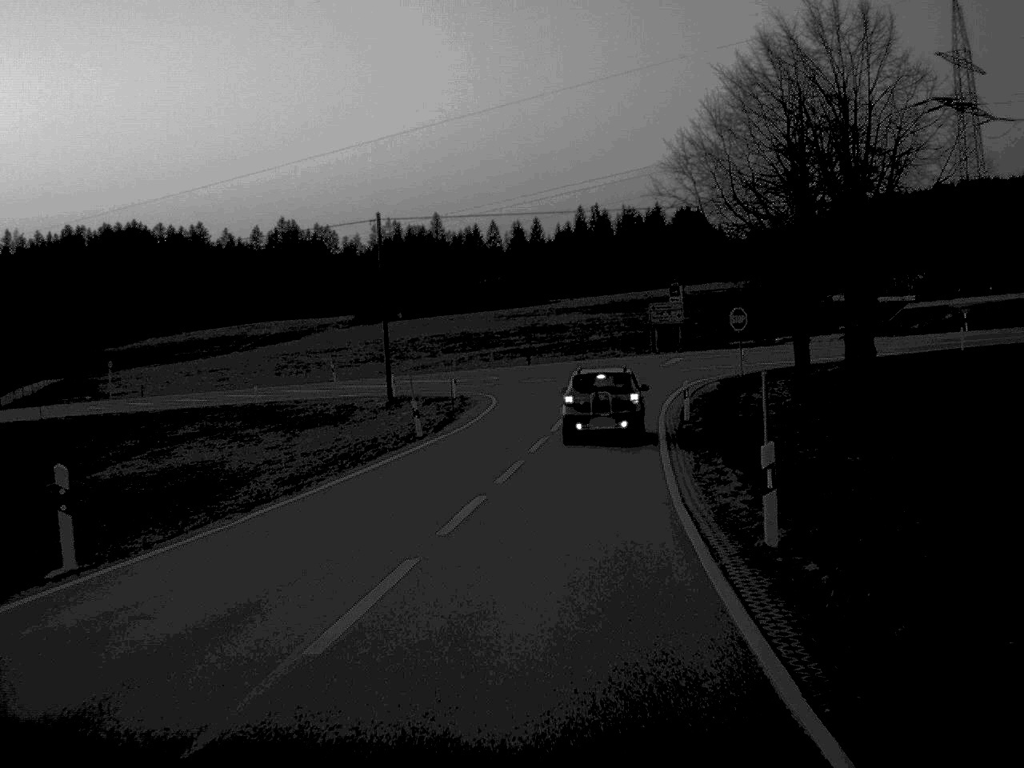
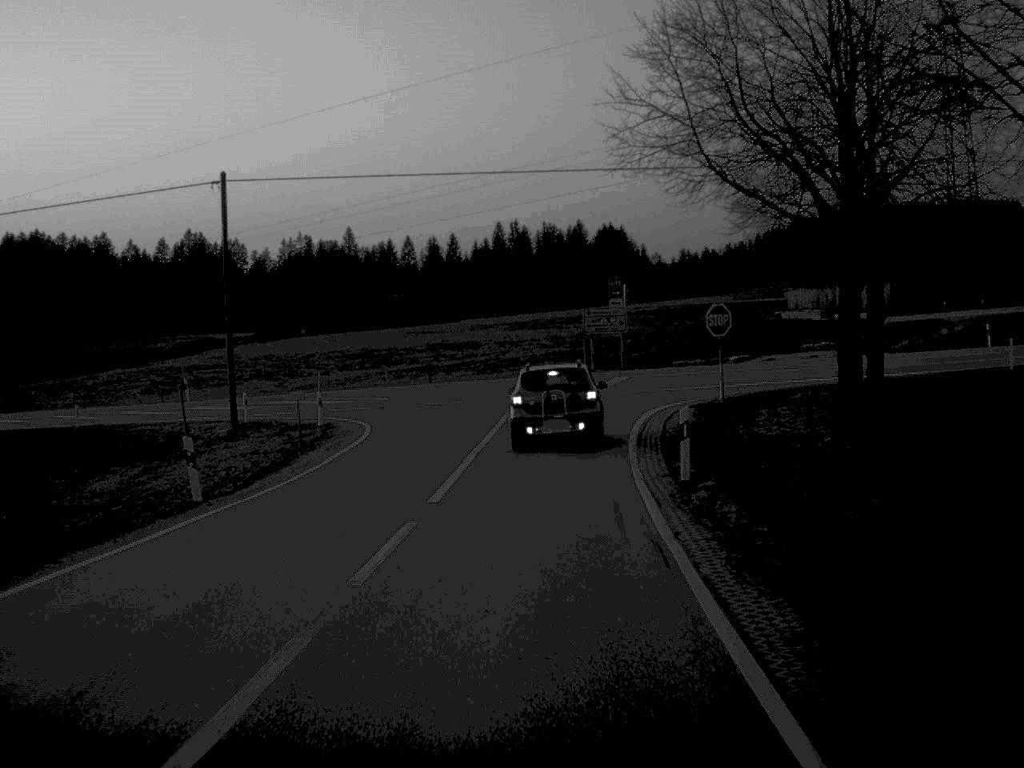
(+0.6, +15.3) m; +4°
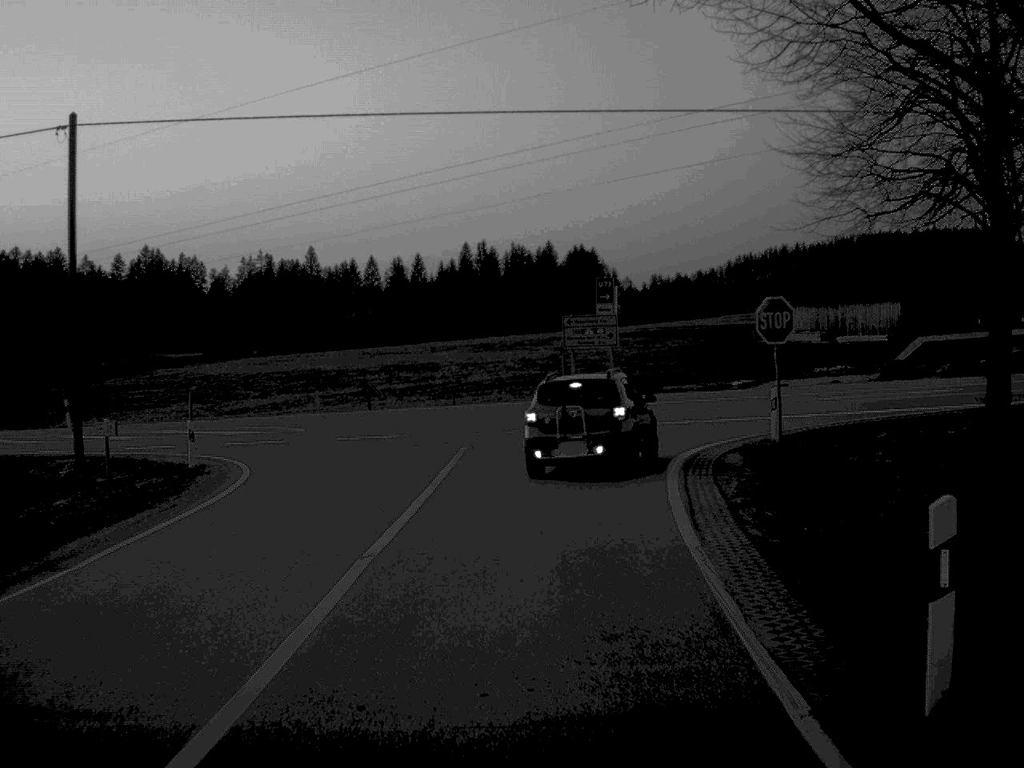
(+0.1, +12.2) m; +2°
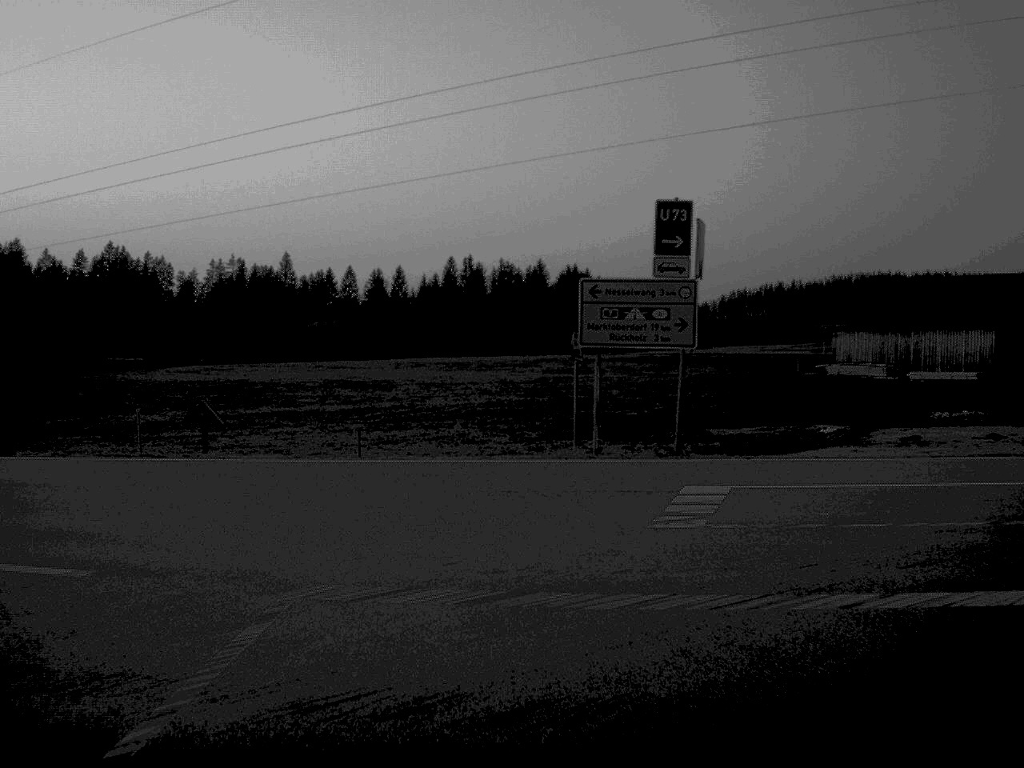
(+0.3, +23.0) m; +1°
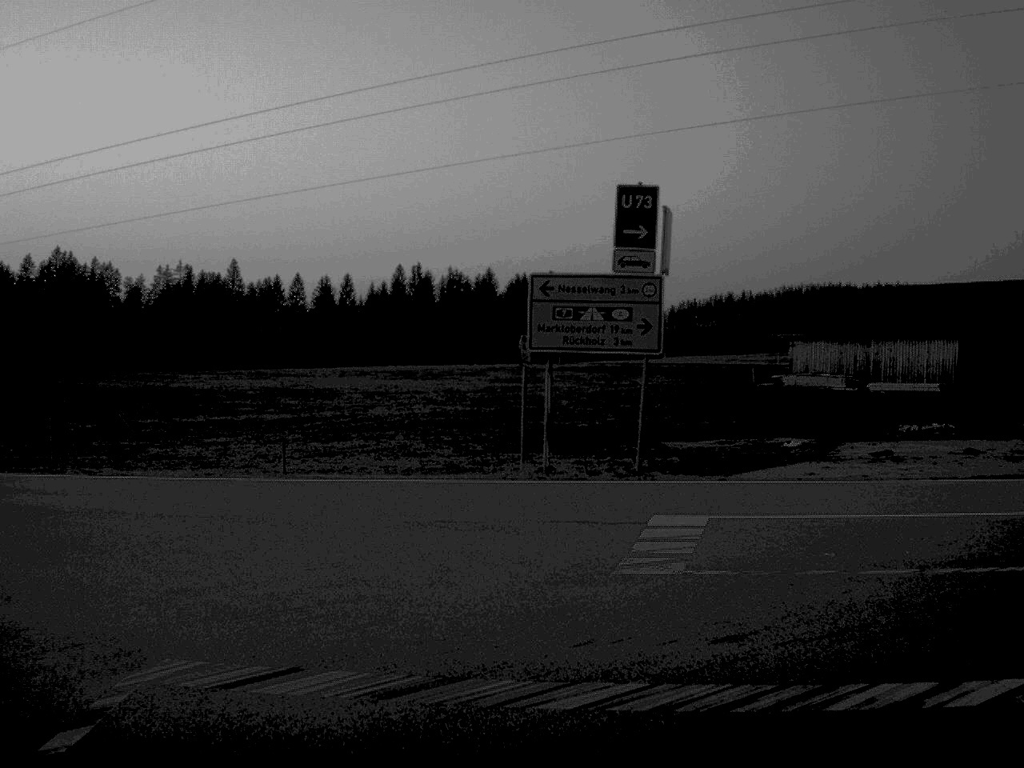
(0.0, +2.5) m; +2°
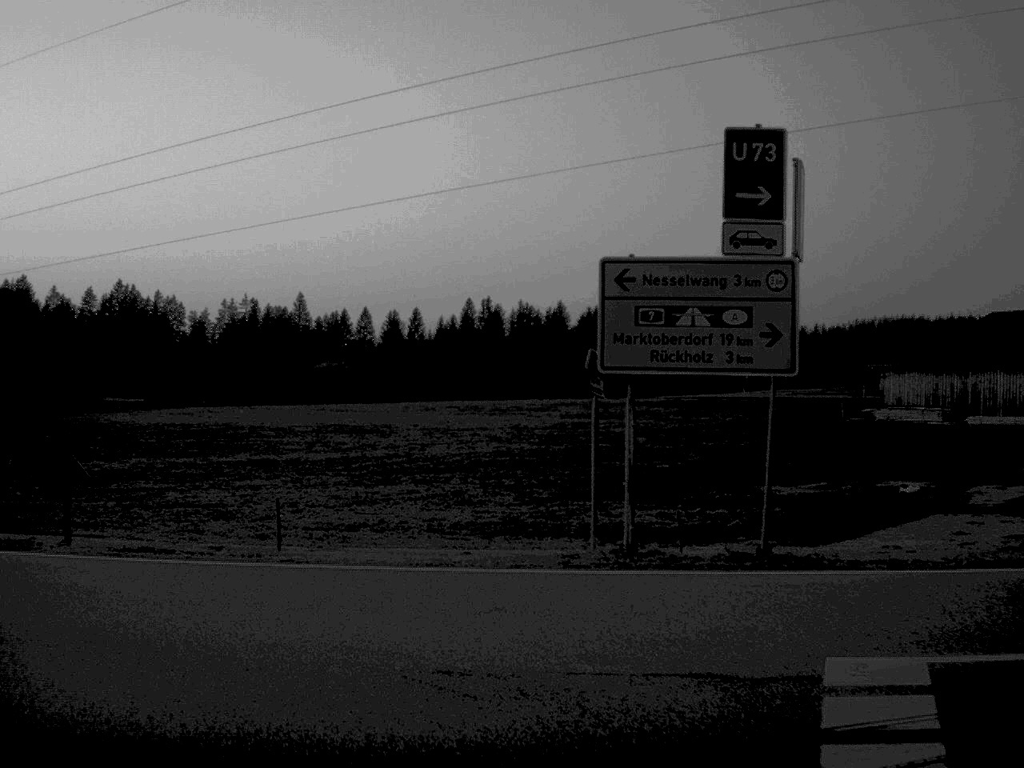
(+0.1, +5.8) m; -4°
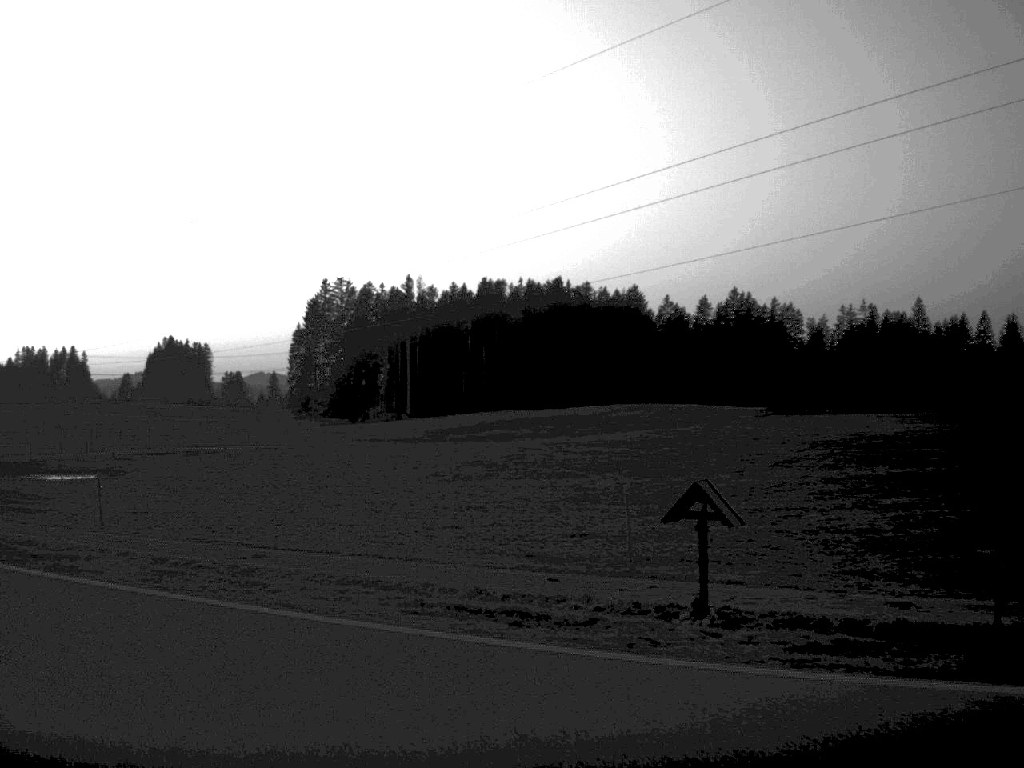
(-1.2, +4.9) m; -28°
